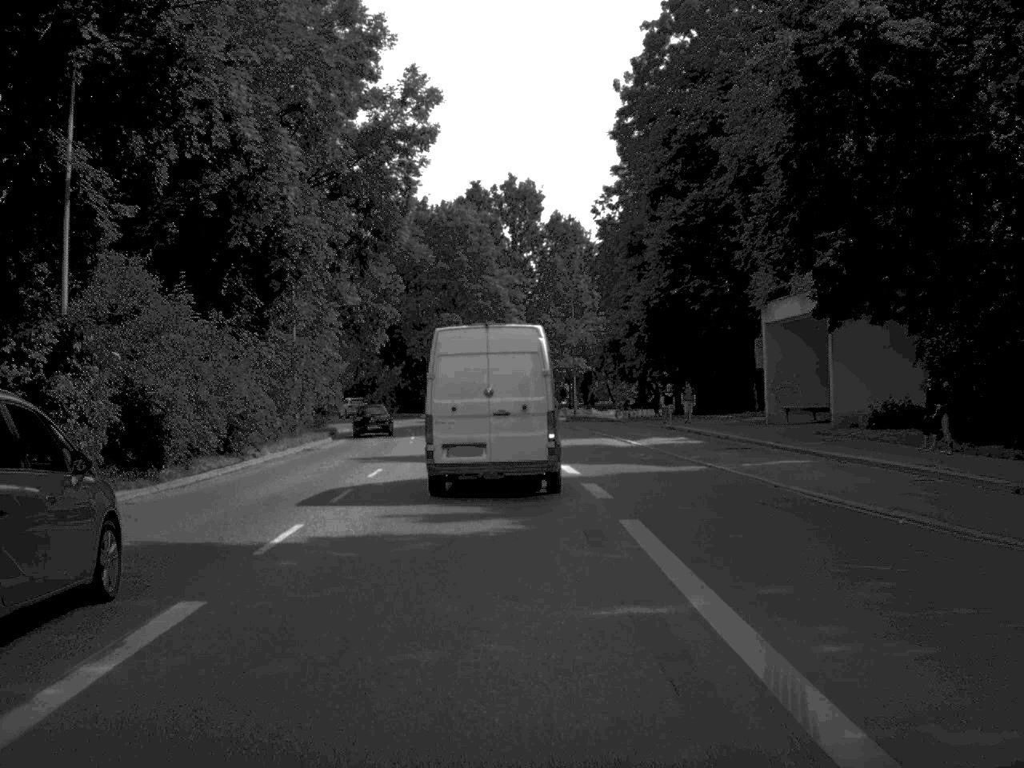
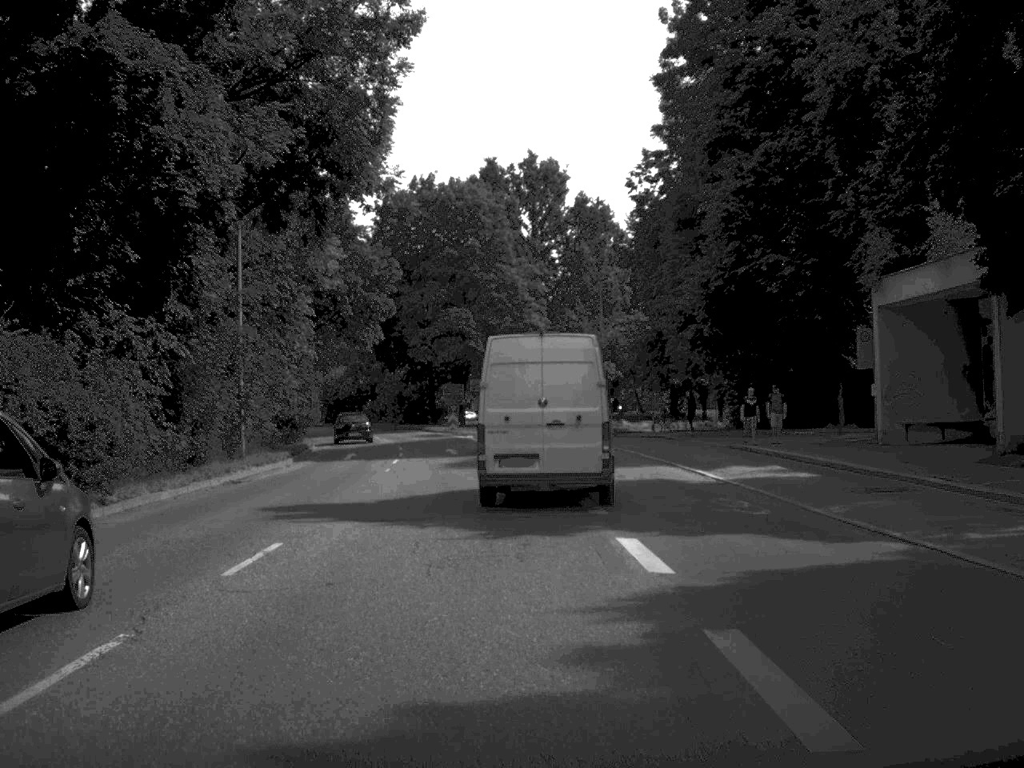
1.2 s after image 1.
(-0.1, +13.1) m; -1°
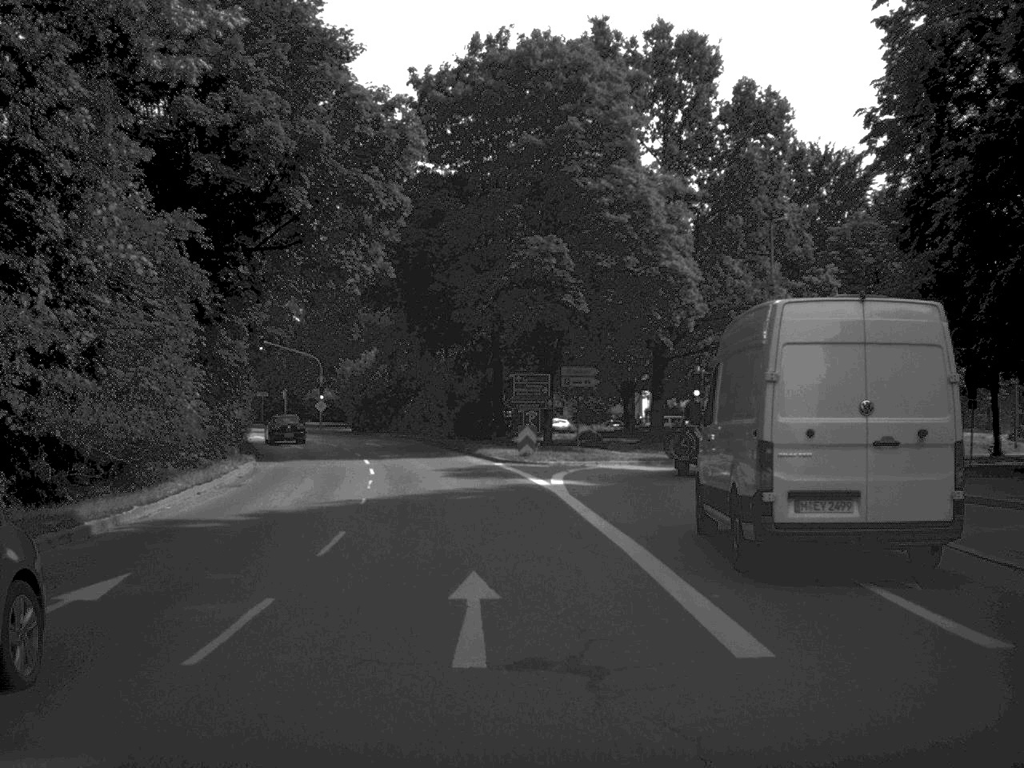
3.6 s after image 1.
(-1.3, +33.1) m; -4°
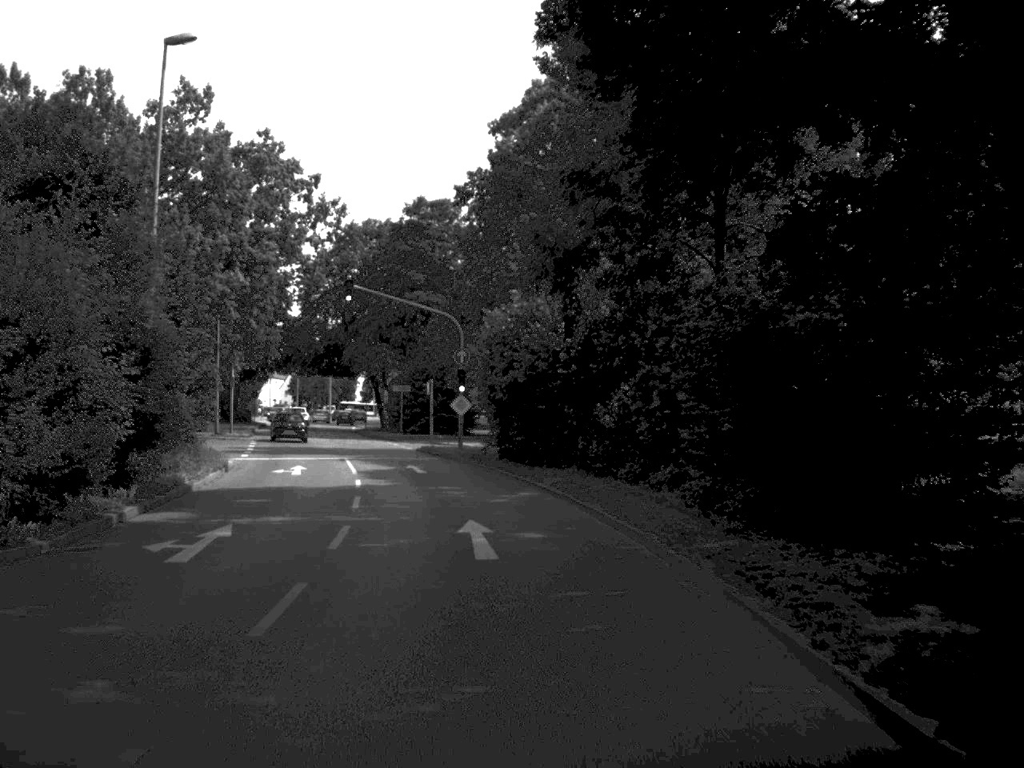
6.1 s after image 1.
(-3.2, +40.4) m; -10°
